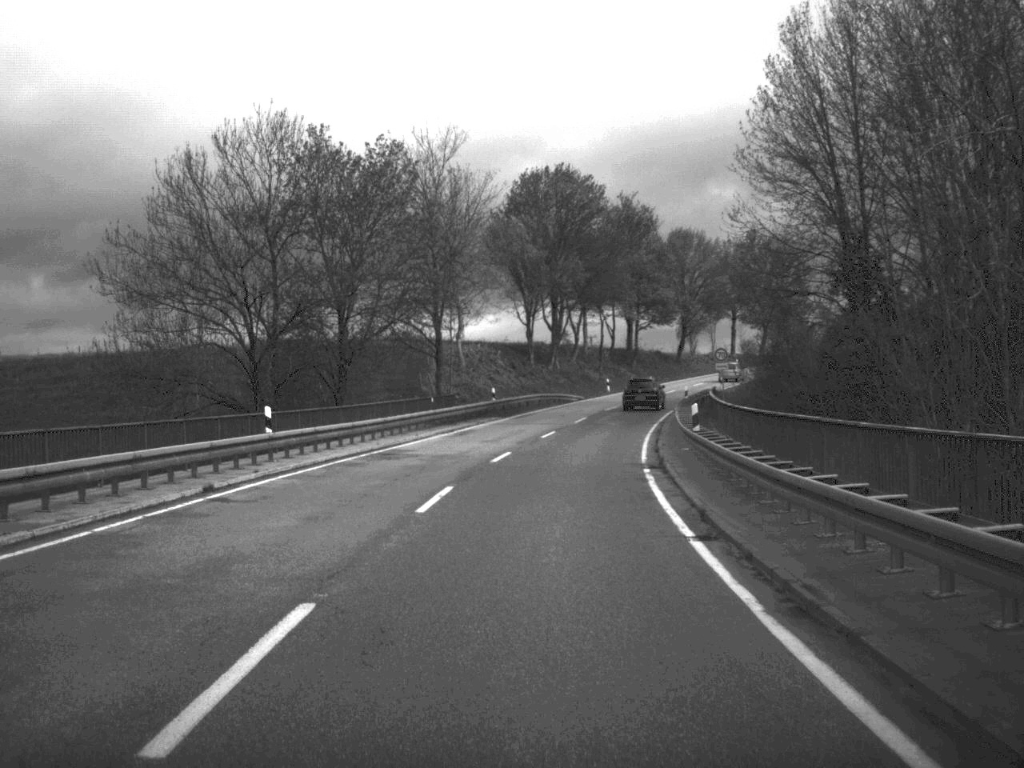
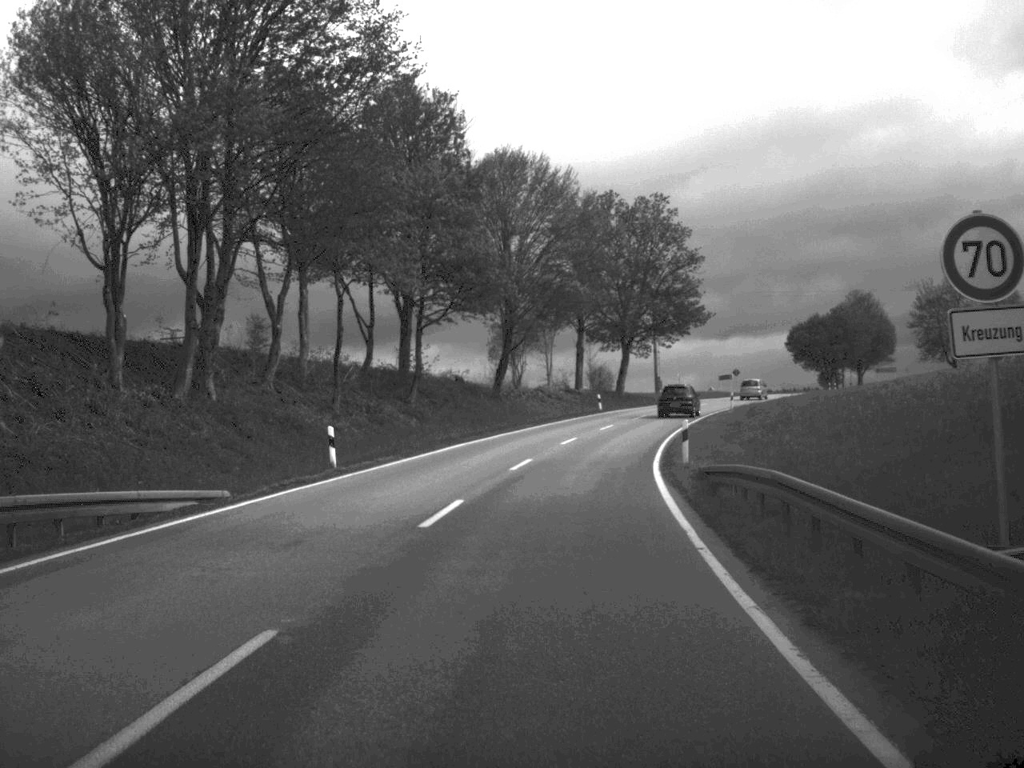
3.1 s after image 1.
(+4.9, +58.9) m; +10°
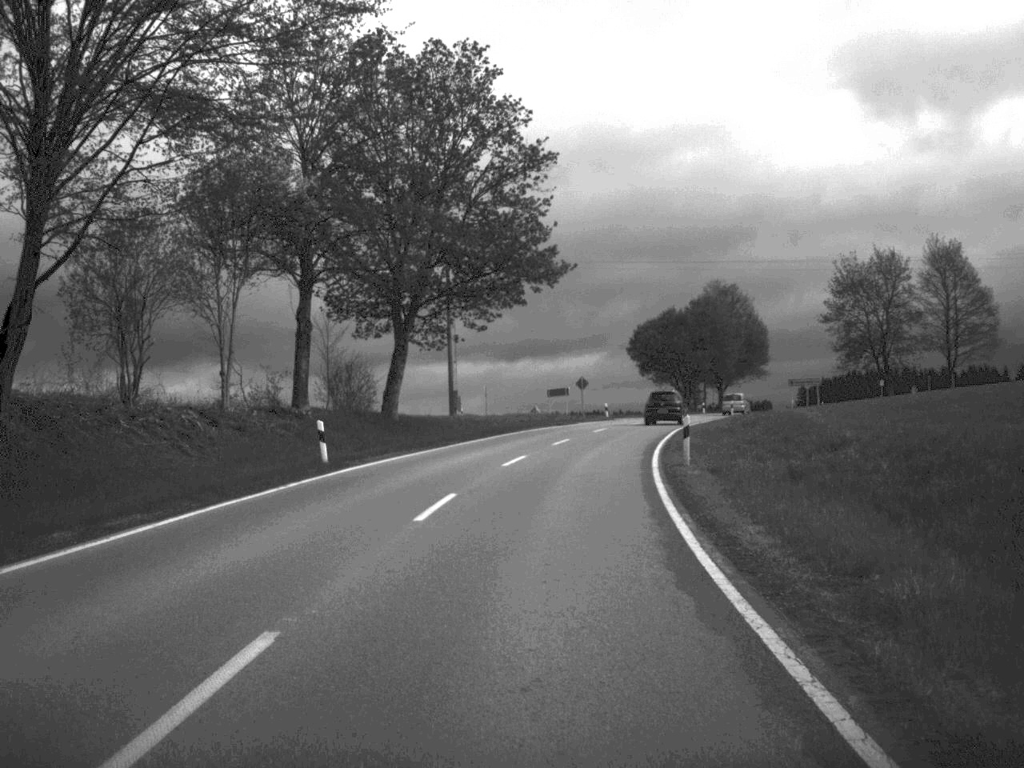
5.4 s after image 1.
(+3.7, +46.5) m; +10°
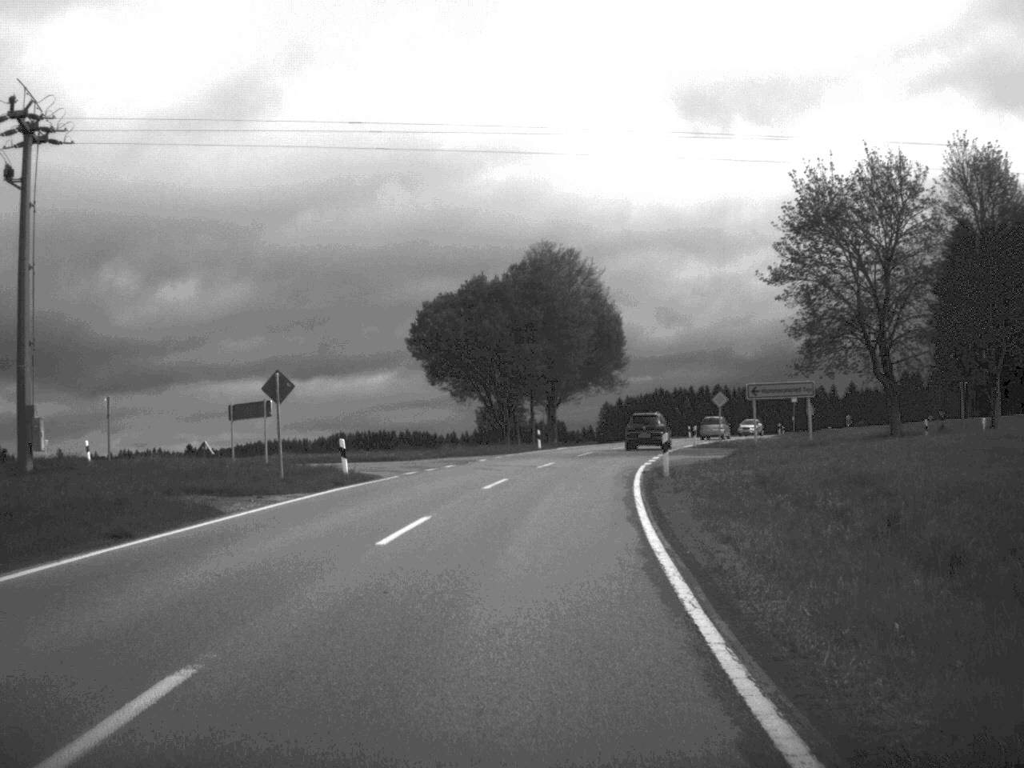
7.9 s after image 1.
(+3.9, +46.9) m; +9°
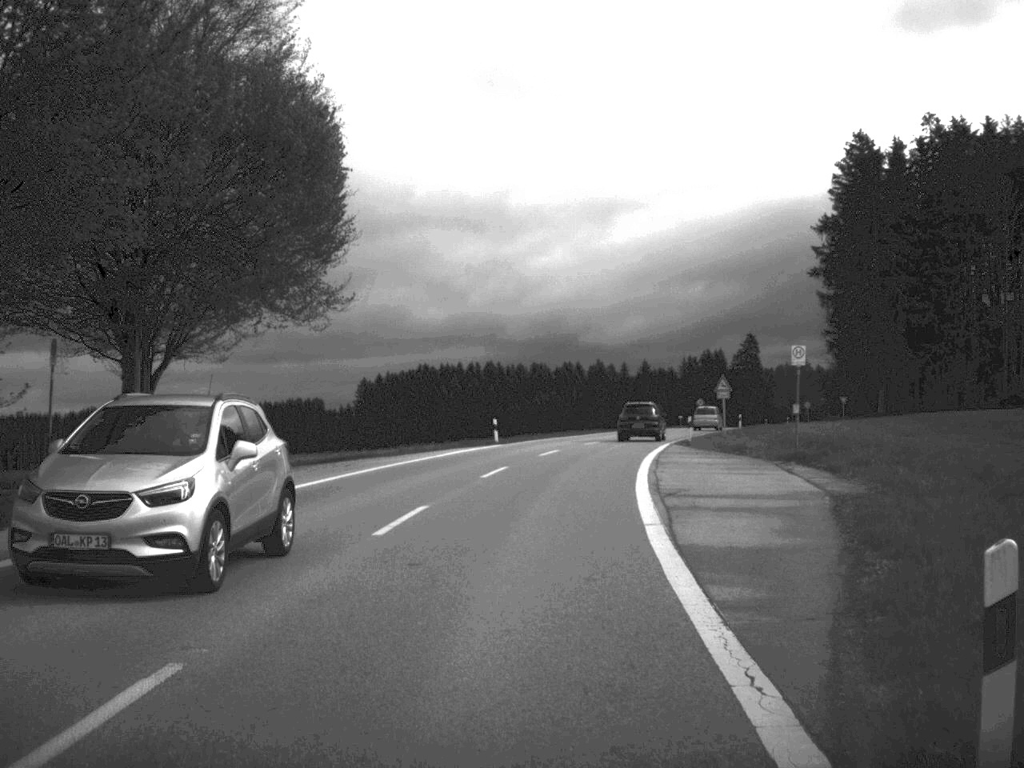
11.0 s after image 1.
(+5.3, +57.8) m; +10°
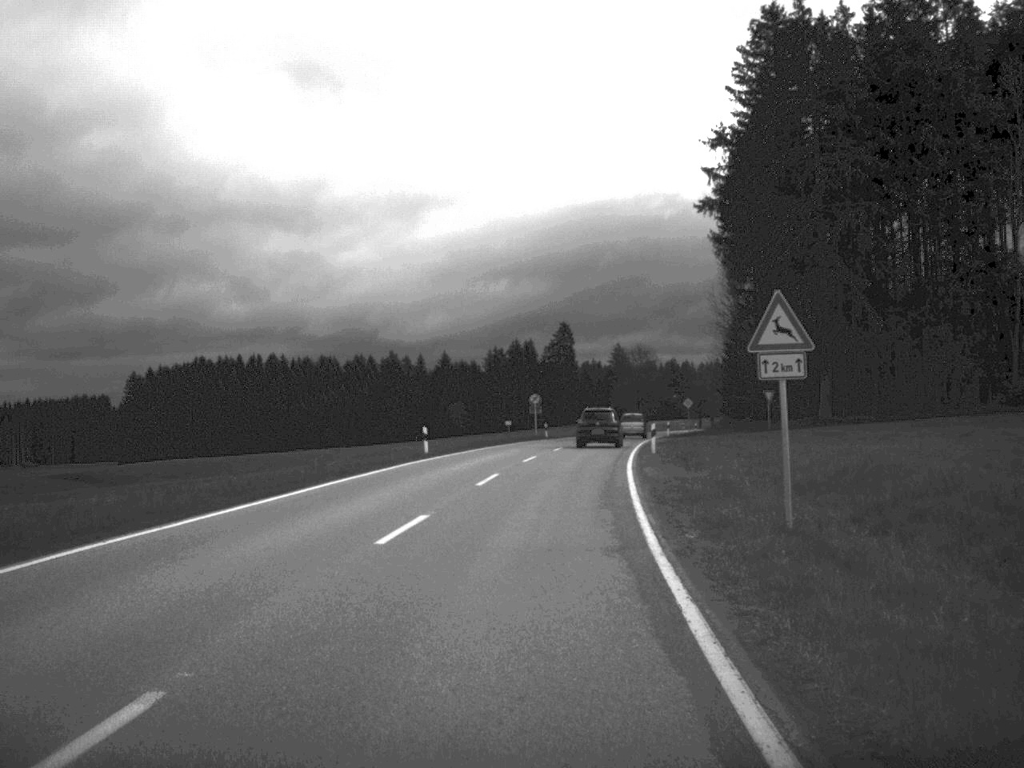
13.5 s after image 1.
(+3.7, +46.6) m; +9°
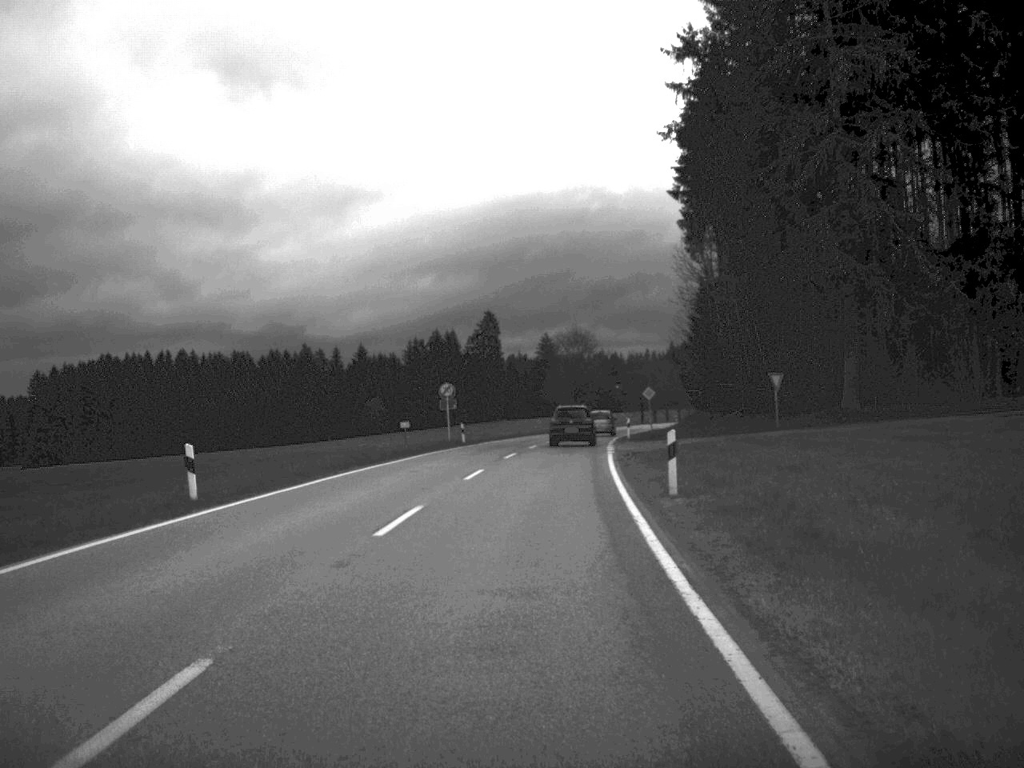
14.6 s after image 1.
(+0.7, +22.6) m; +3°
